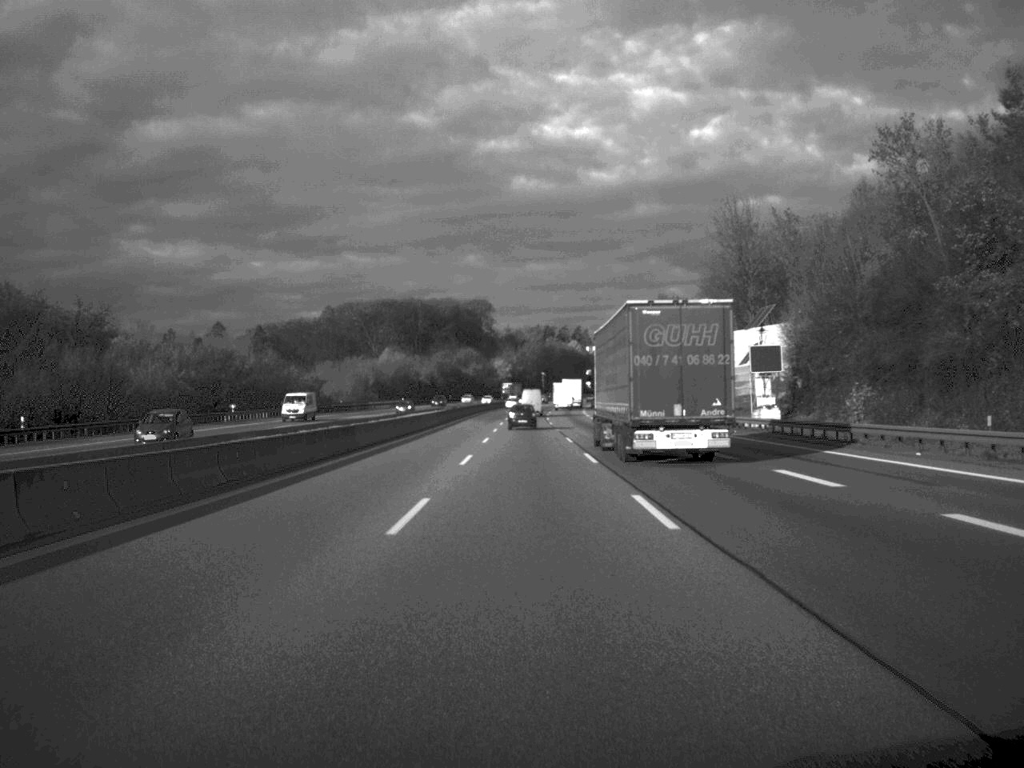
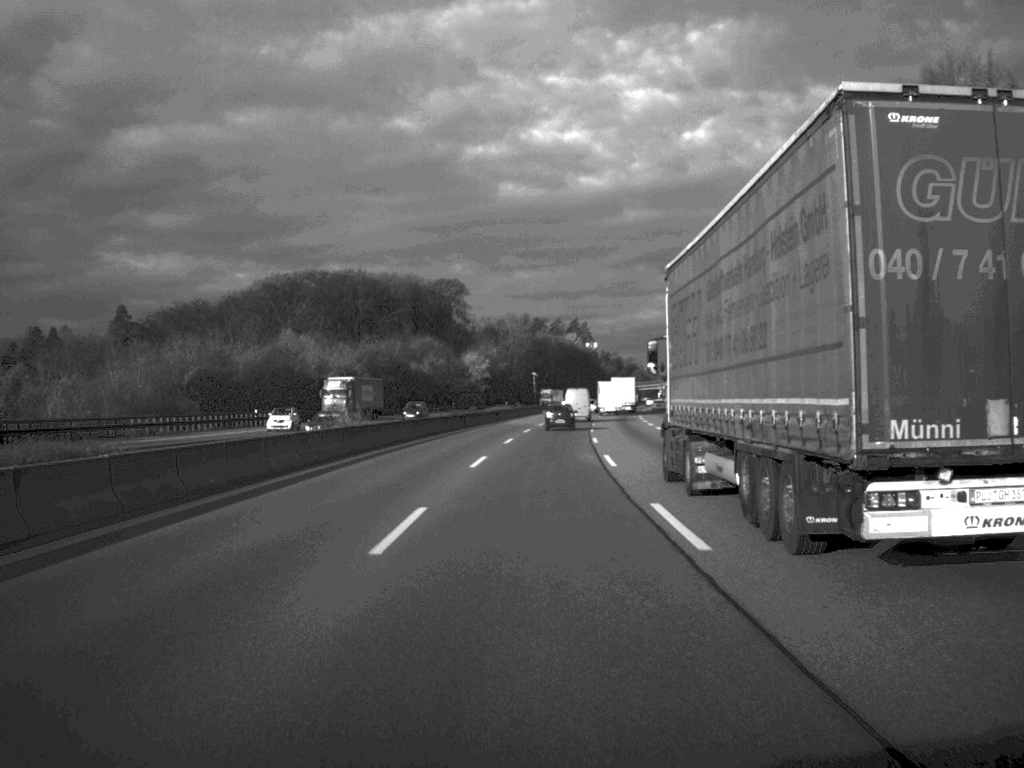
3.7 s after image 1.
(-0.1, +108.8) m; +1°
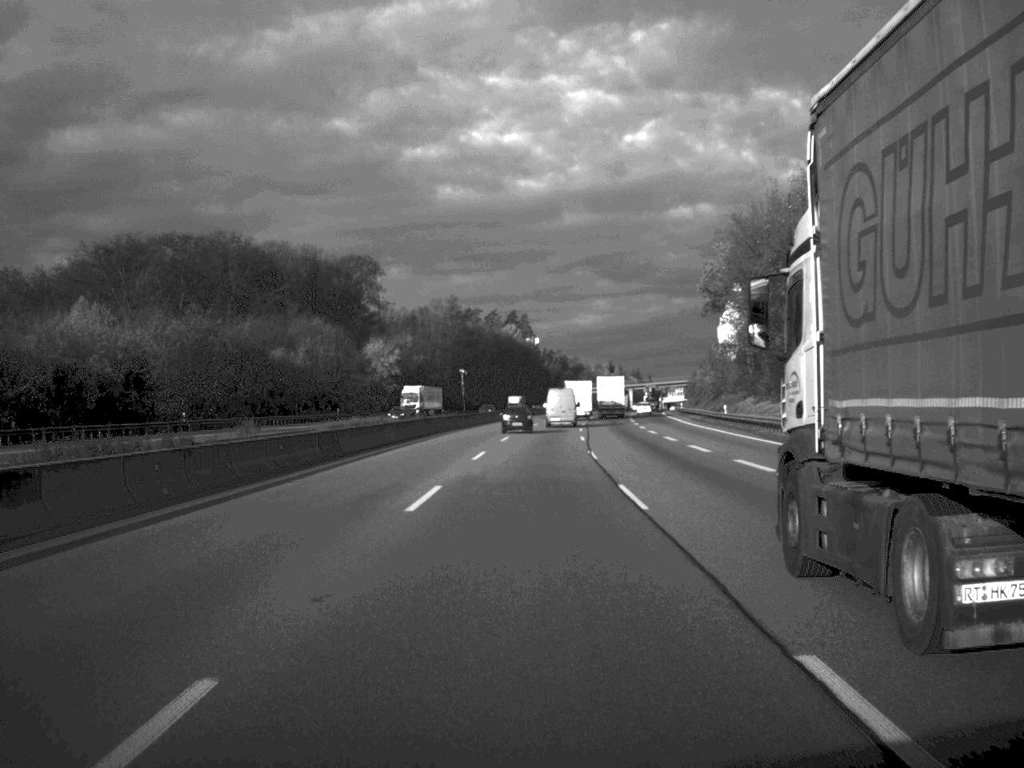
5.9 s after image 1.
(+1.6, +65.2) m; +3°
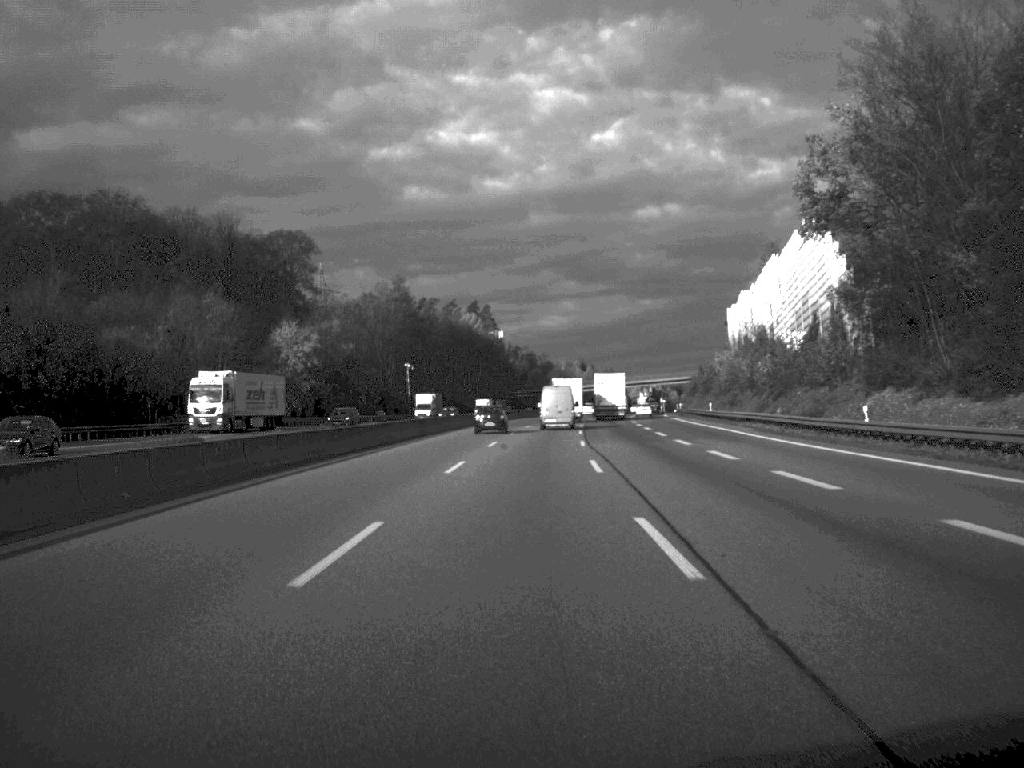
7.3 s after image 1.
(+0.6, +43.2) m; +2°
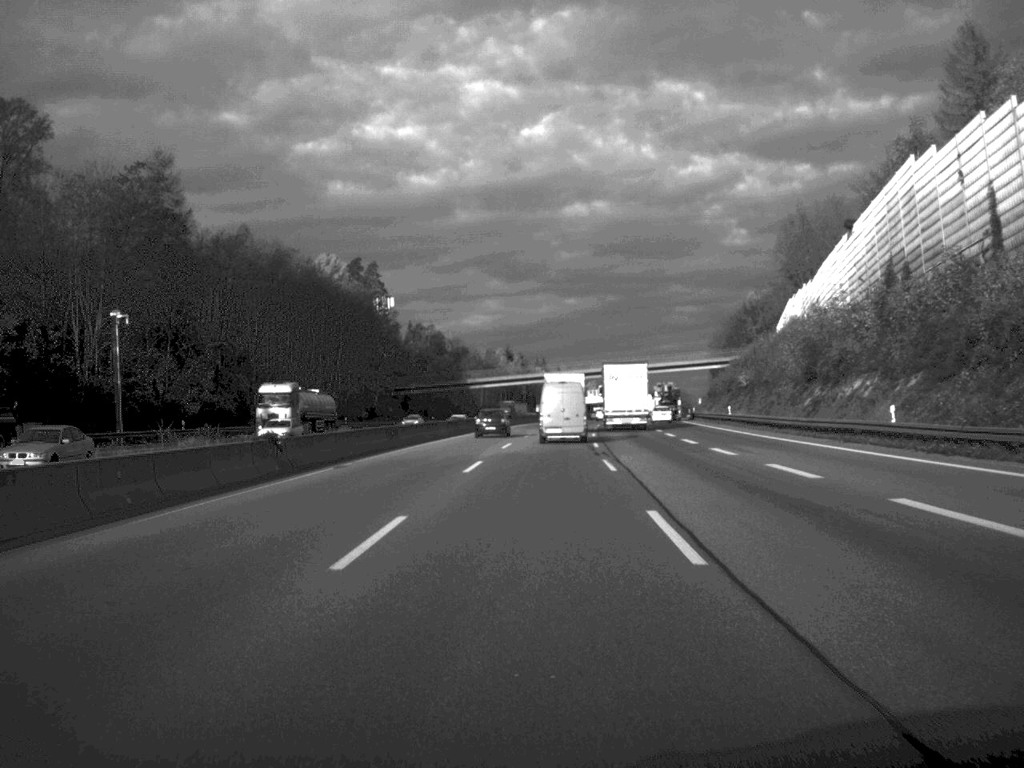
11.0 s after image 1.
(+3.2, +105.1) m; +3°
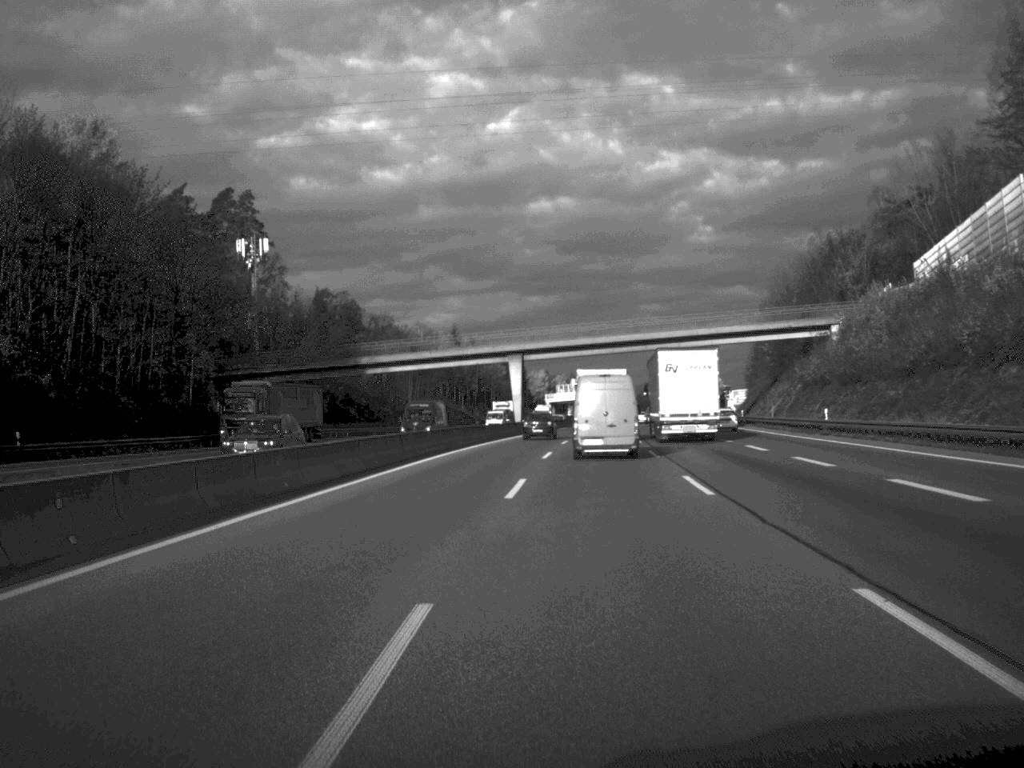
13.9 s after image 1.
(+1.6, +78.7) m; +2°
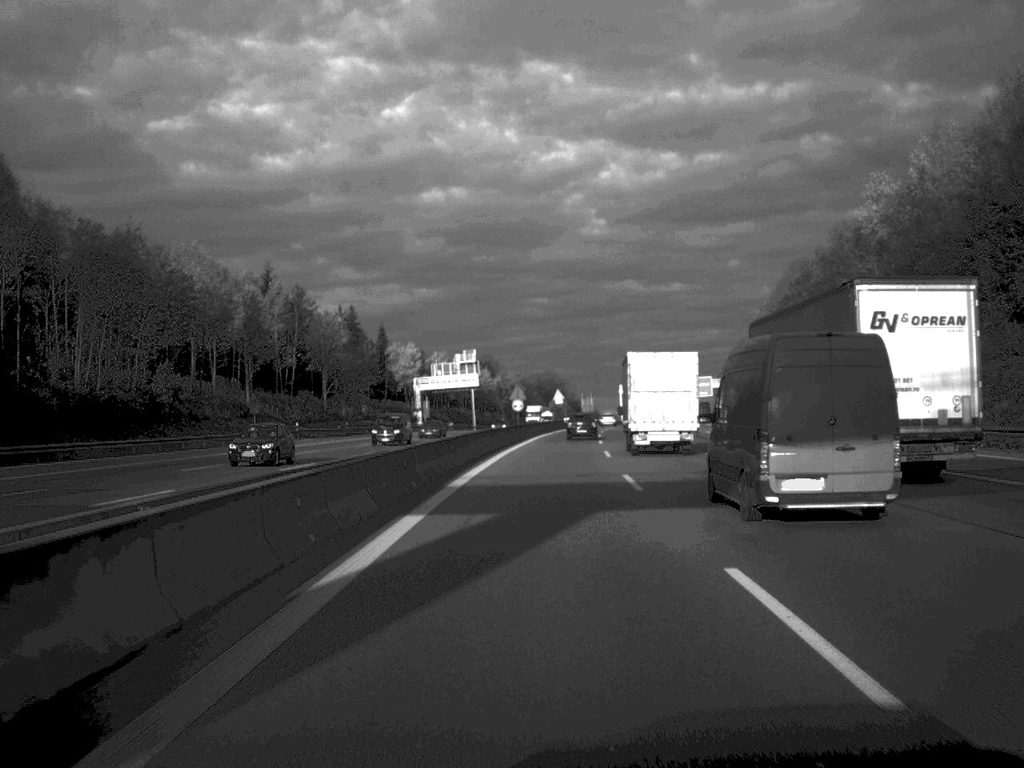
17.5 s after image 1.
(+3.6, +104.3) m; +5°
